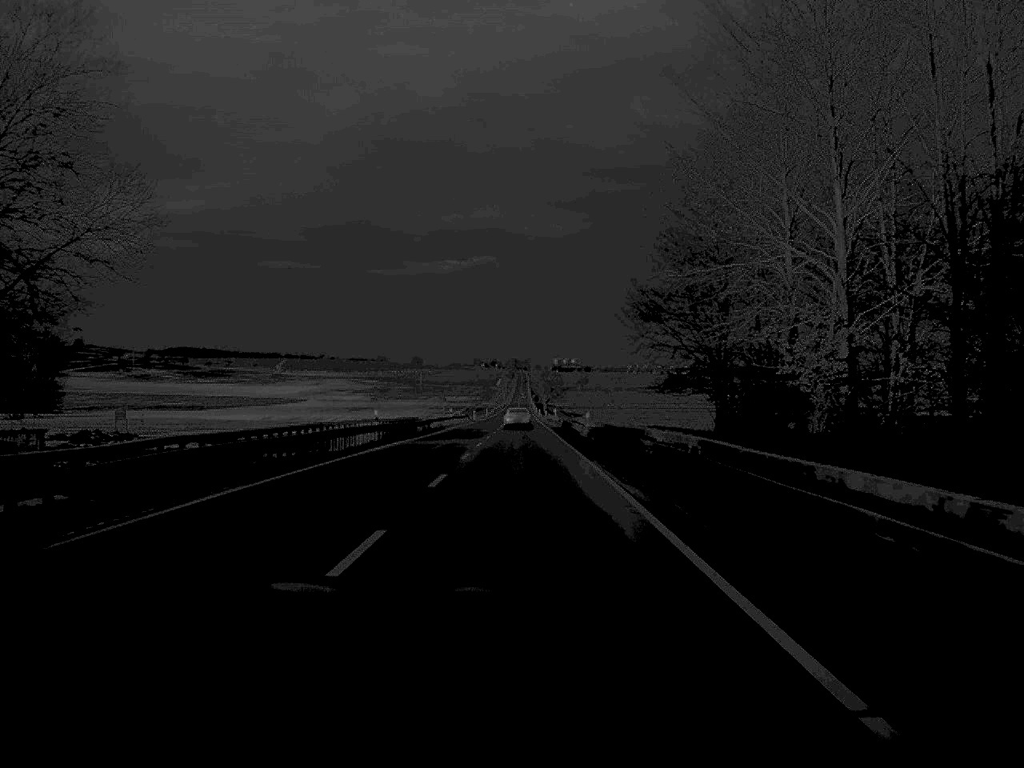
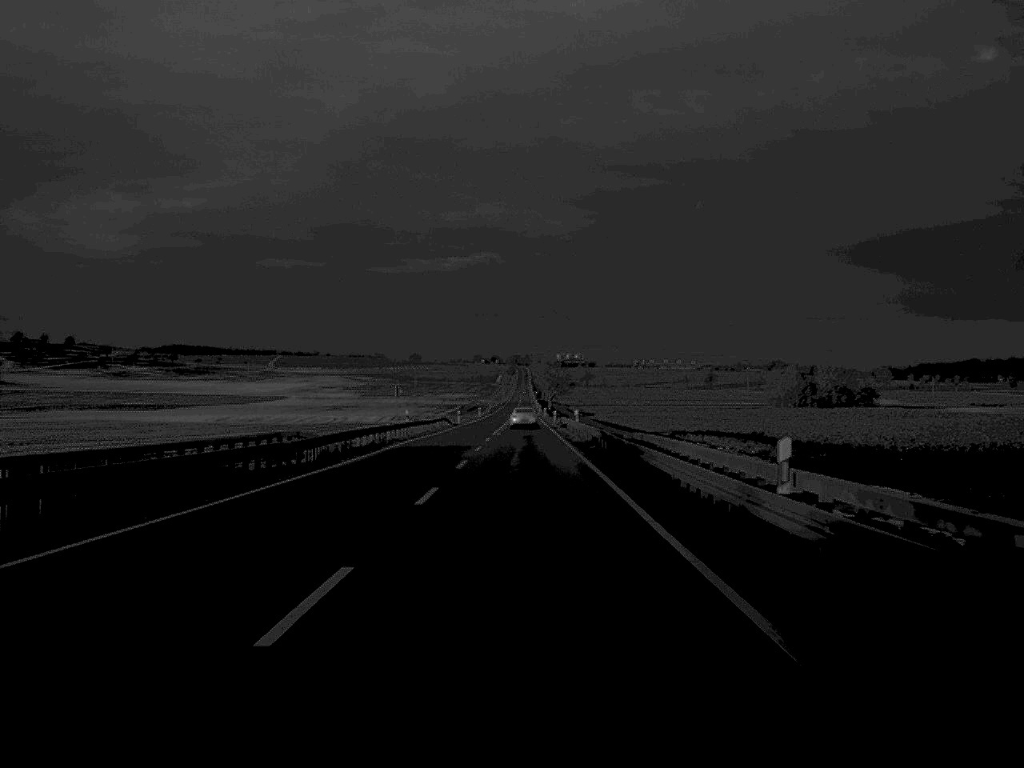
(0.0, +39.0) m; 0°
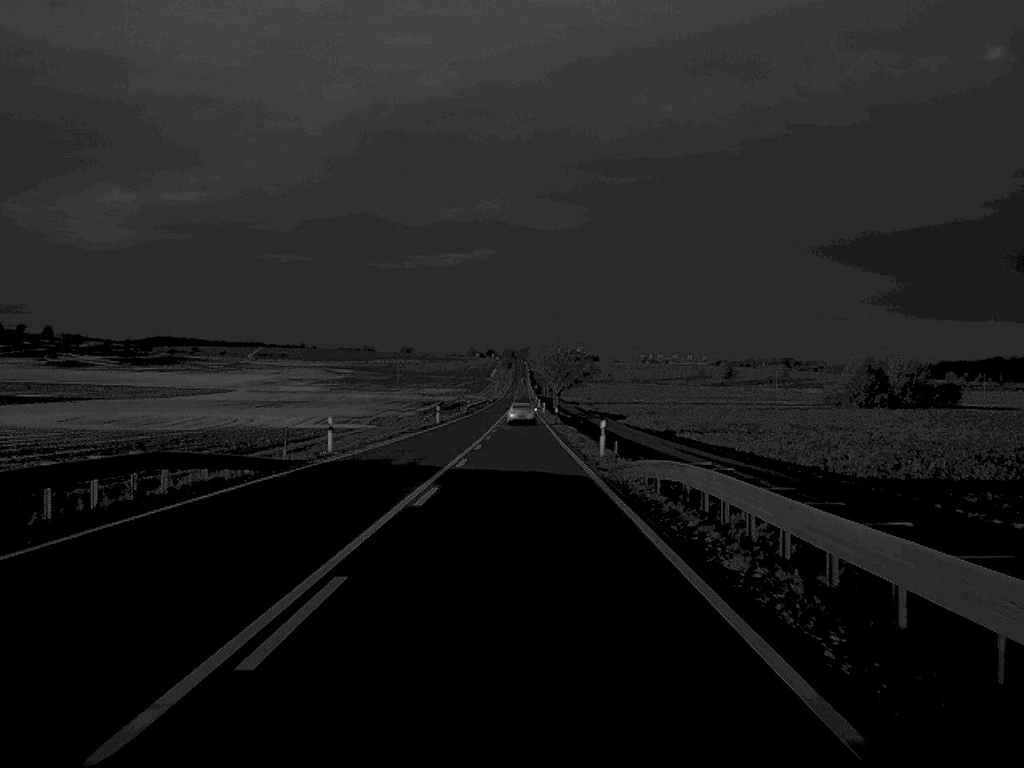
(+0.2, +72.6) m; 0°
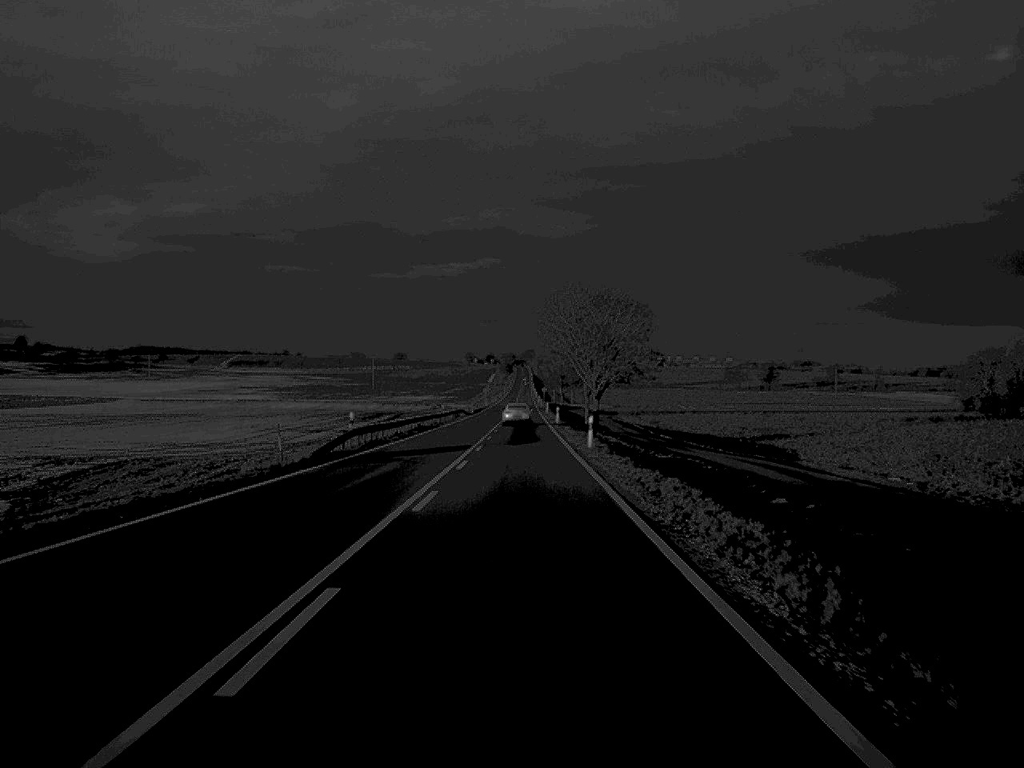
(-0.1, +96.4) m; 0°
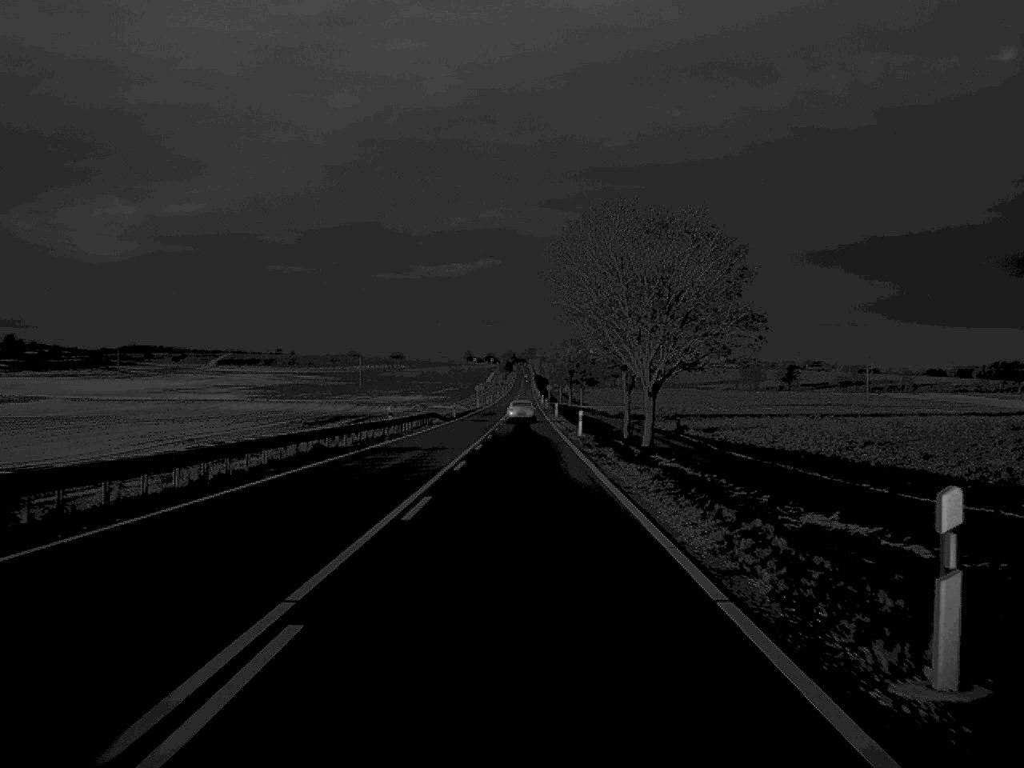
(0.0, +37.9) m; 0°
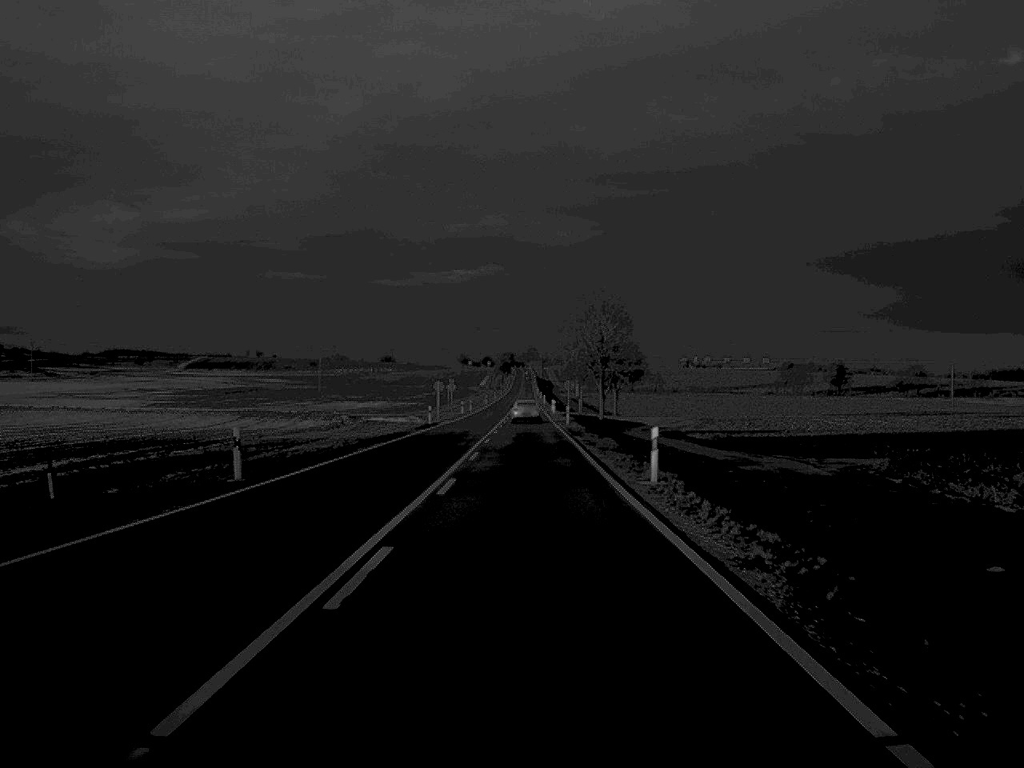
(+0.1, +79.1) m; 0°
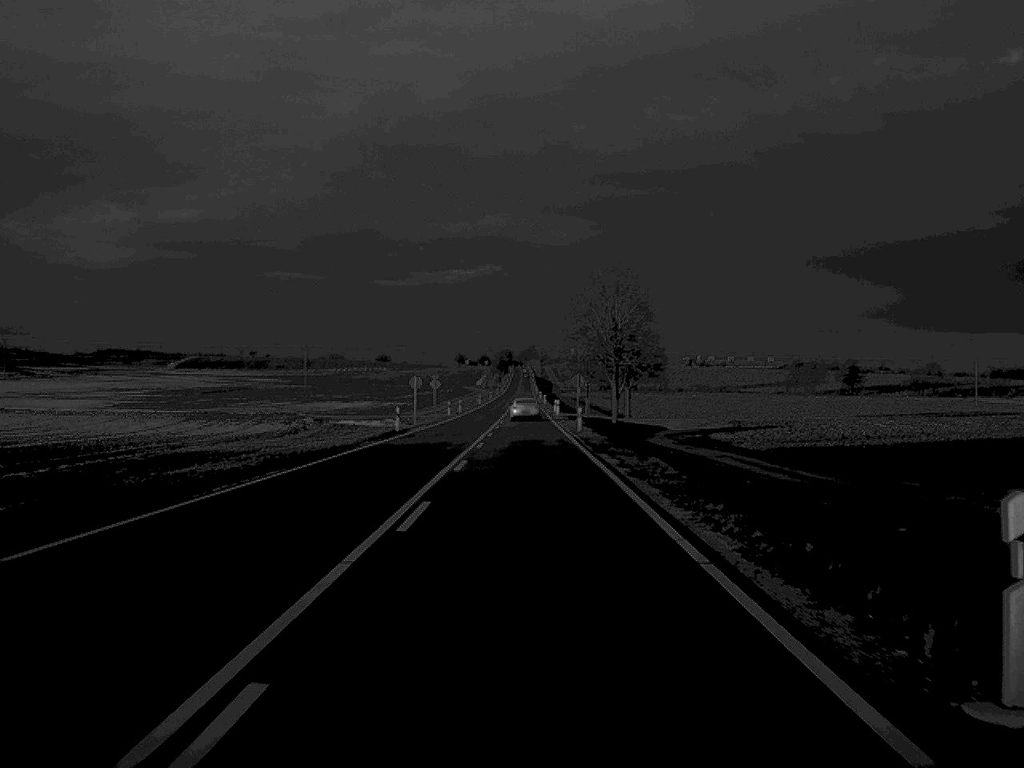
(0.0, +18.7) m; 0°
